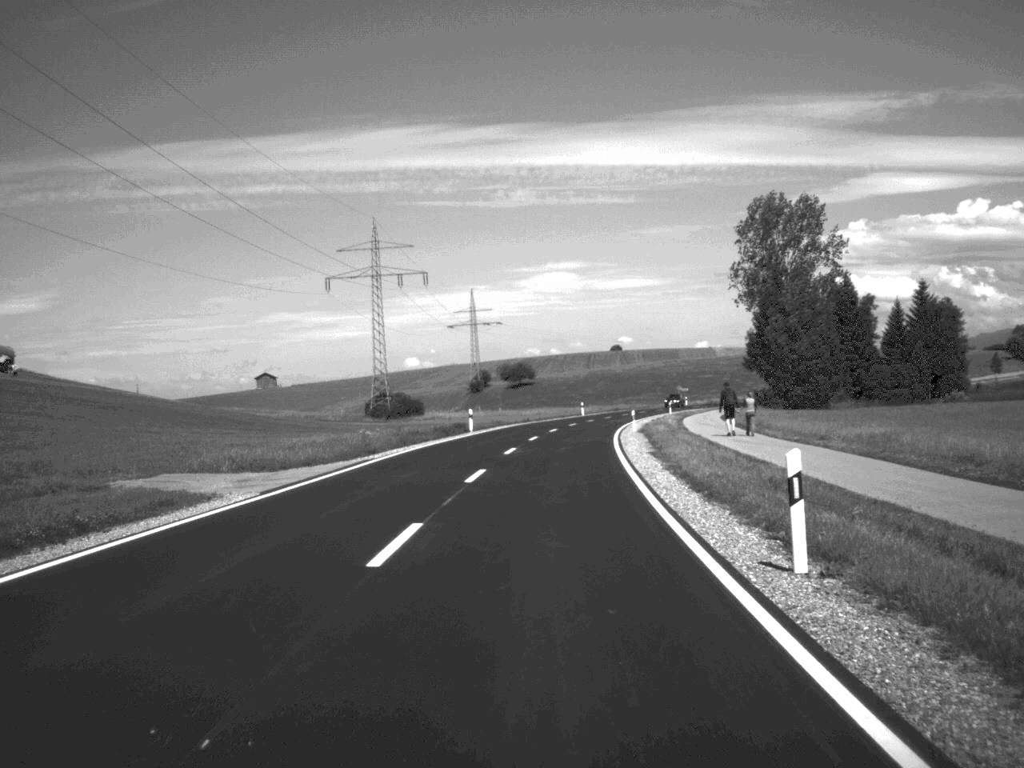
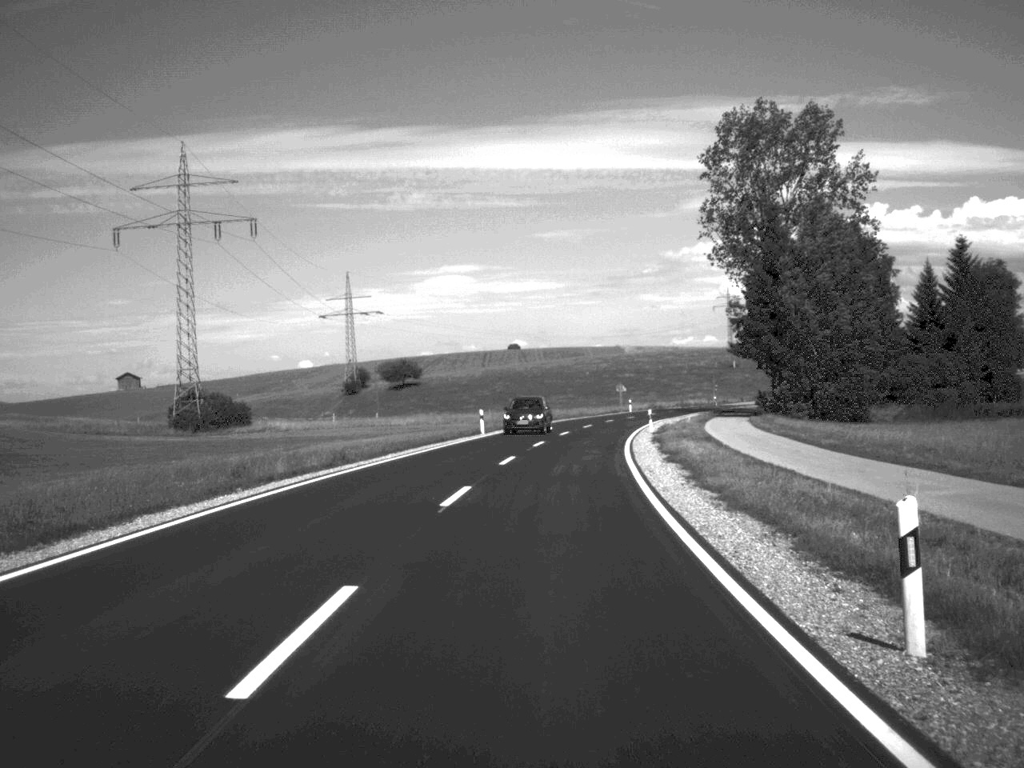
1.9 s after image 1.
(+2.0, +52.3) m; +5°
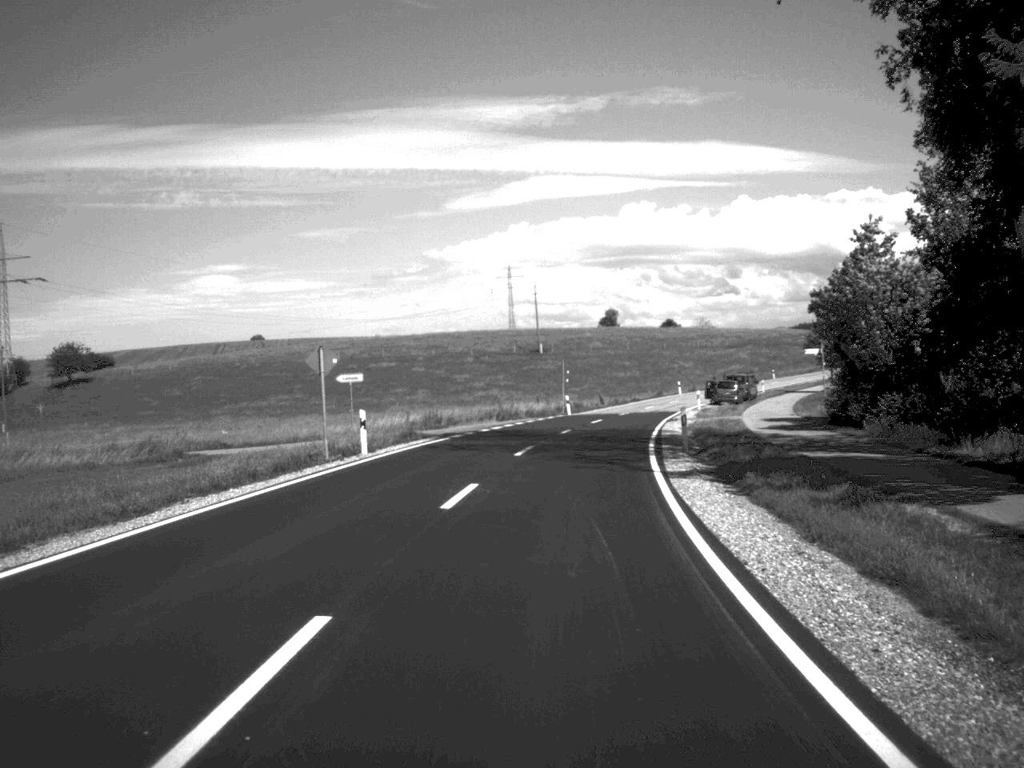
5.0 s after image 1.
(+7.3, +83.7) m; +10°
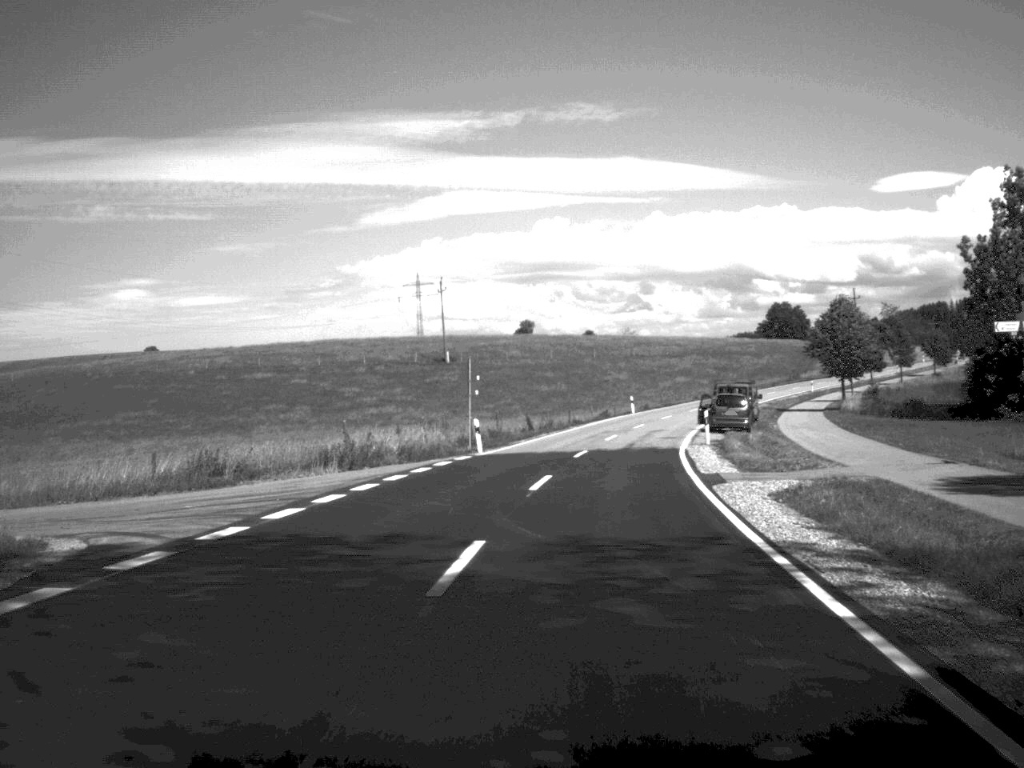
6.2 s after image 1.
(+1.0, +30.2) m; +4°
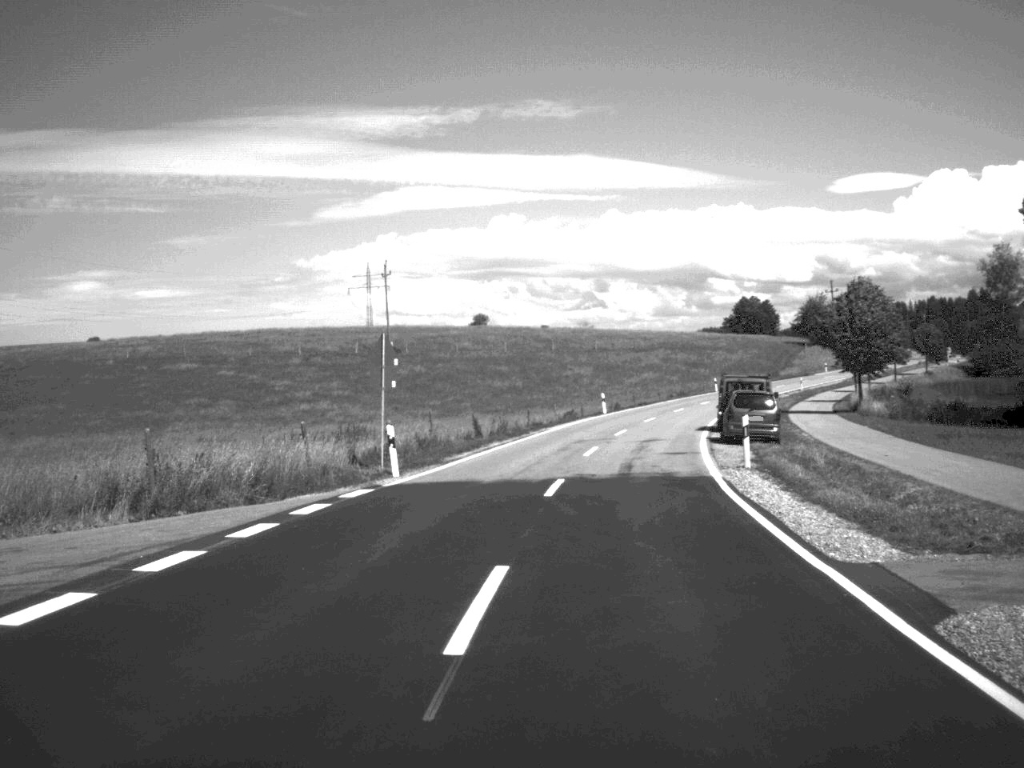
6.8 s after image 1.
(+0.2, +14.2) m; +2°
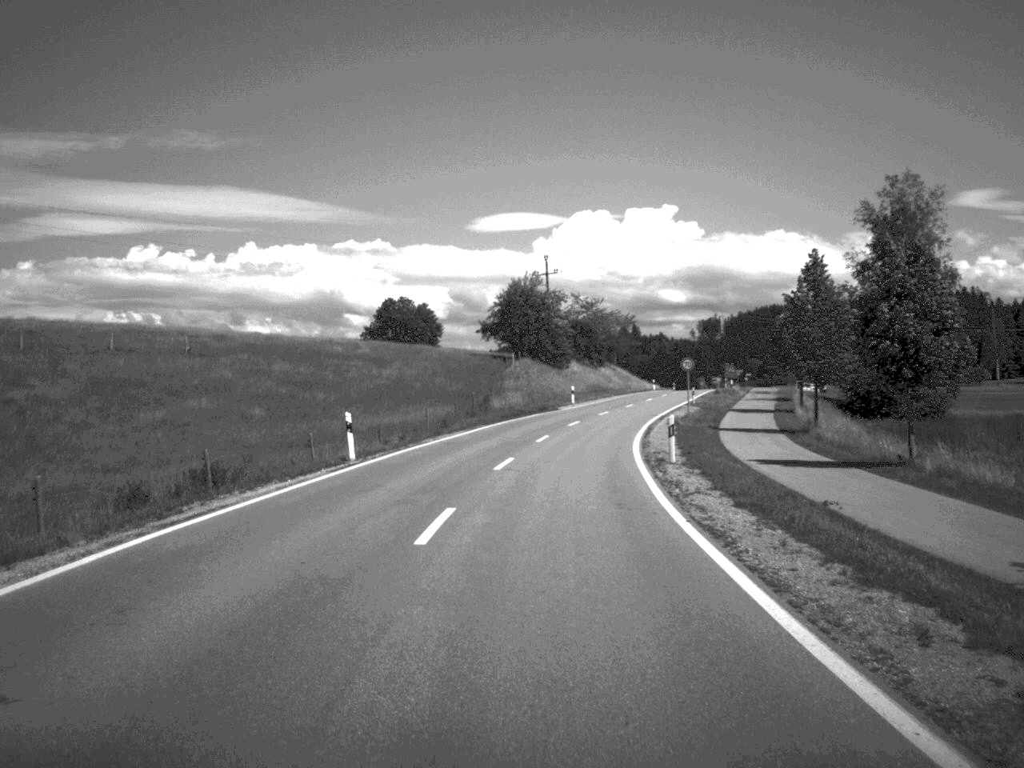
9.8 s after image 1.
(+11.3, +76.4) m; +16°
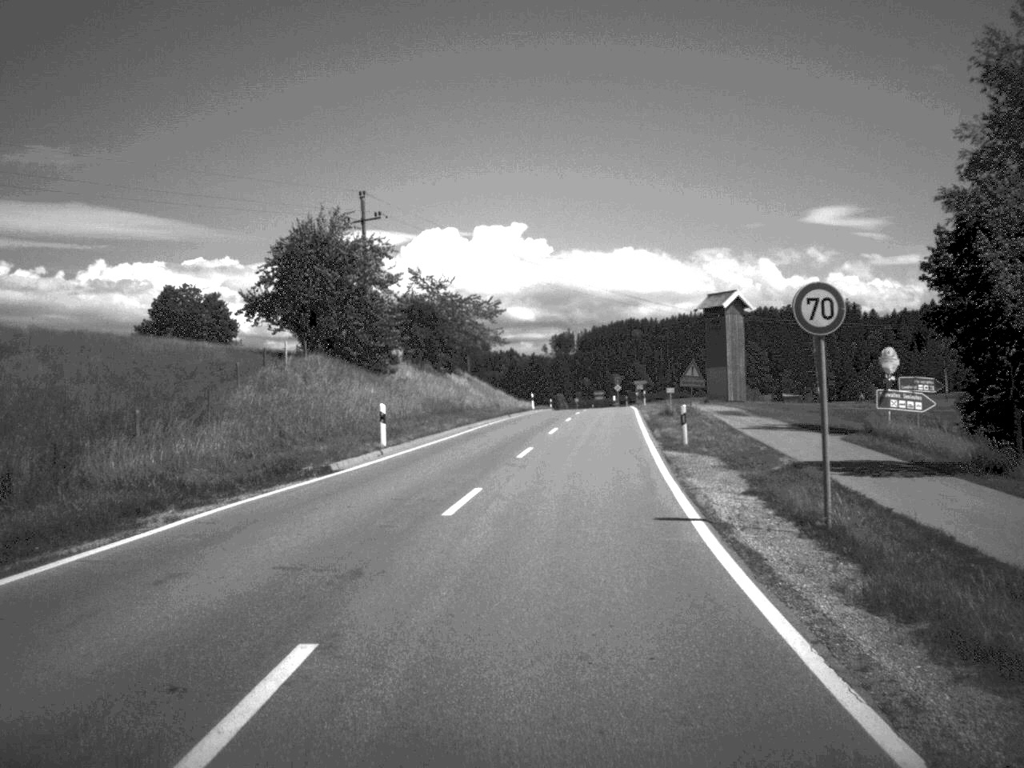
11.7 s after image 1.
(+2.5, +45.0) m; +7°
